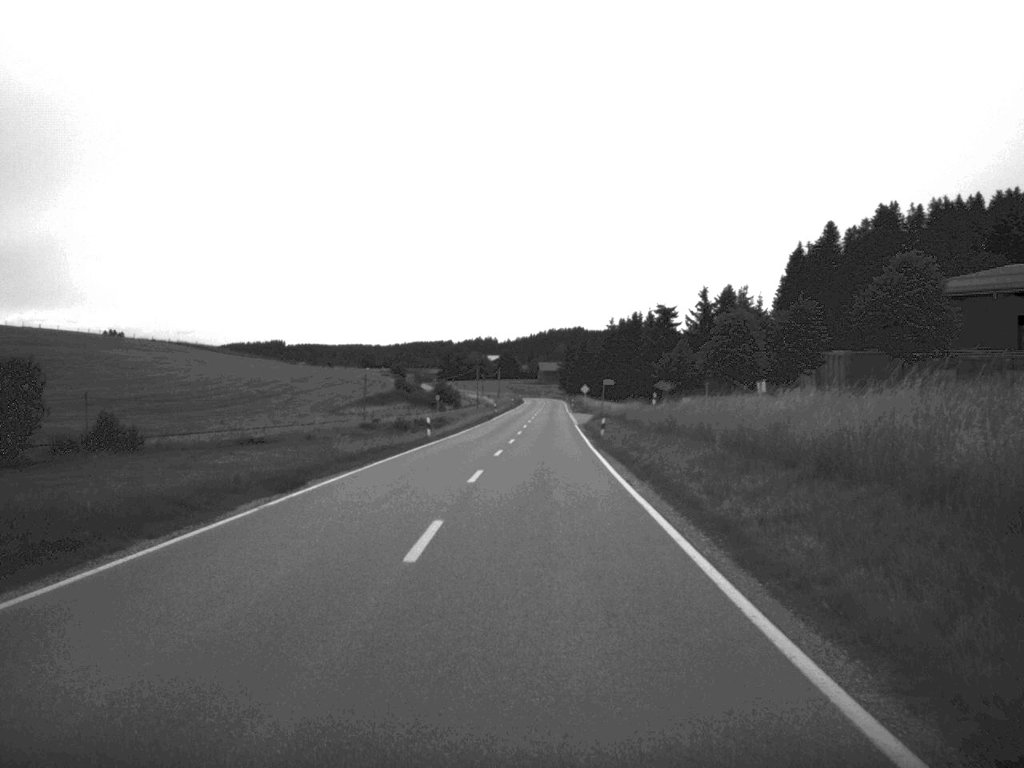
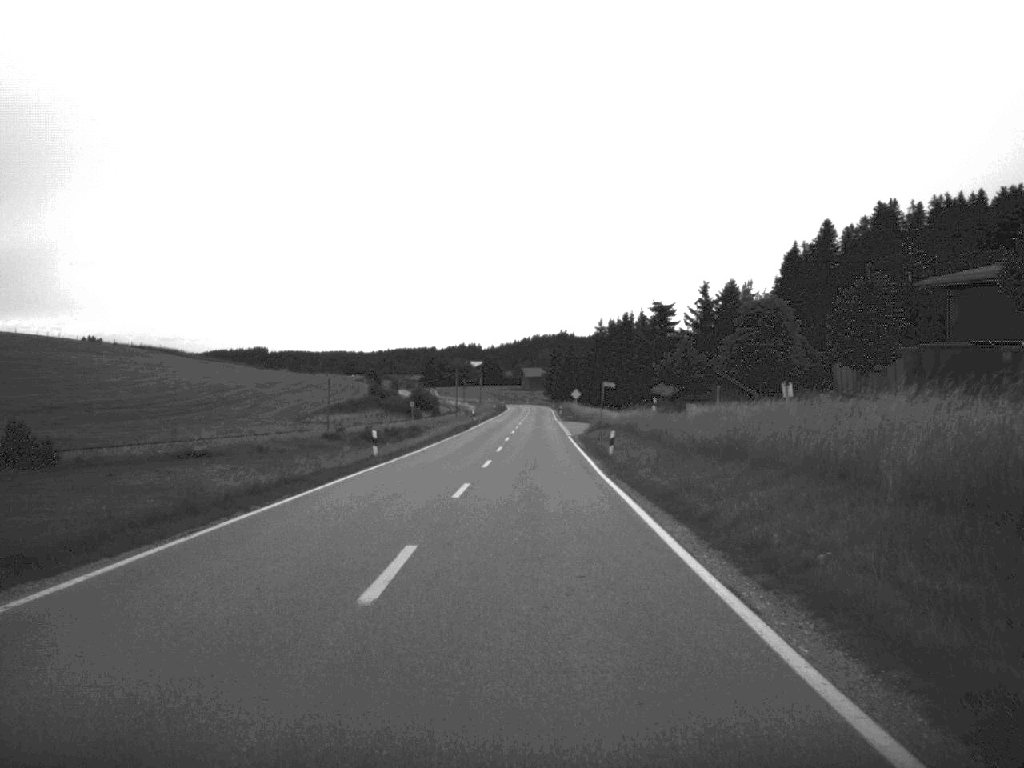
(+0.1, +14.0) m; +1°
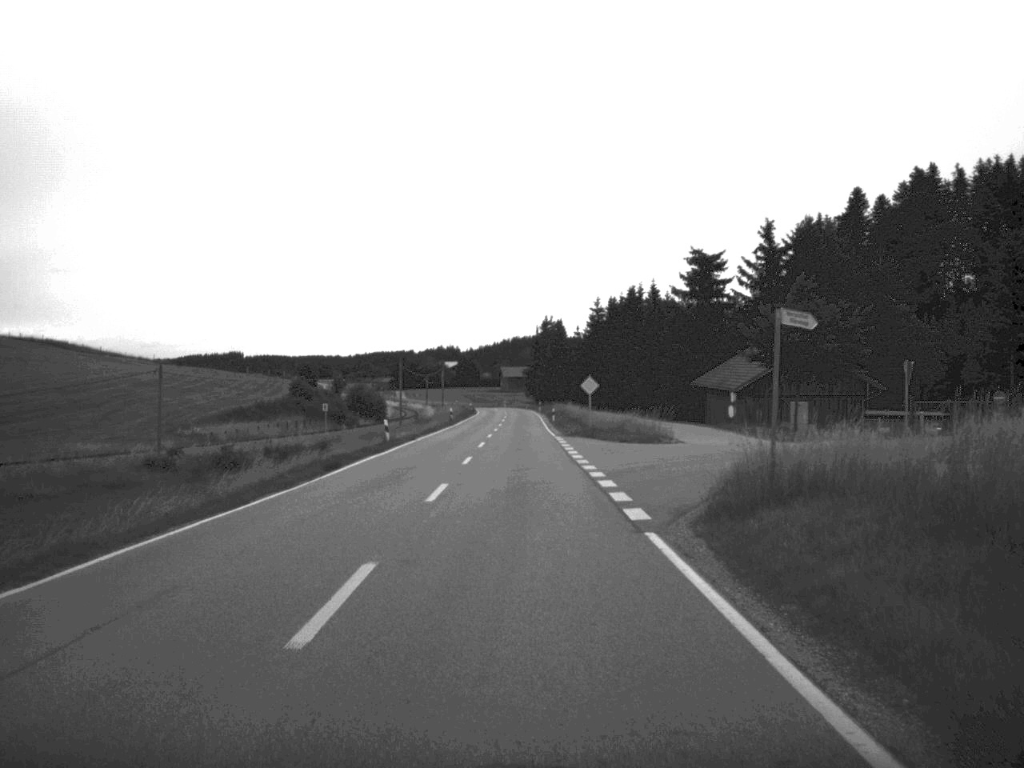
(+0.4, +48.6) m; +1°
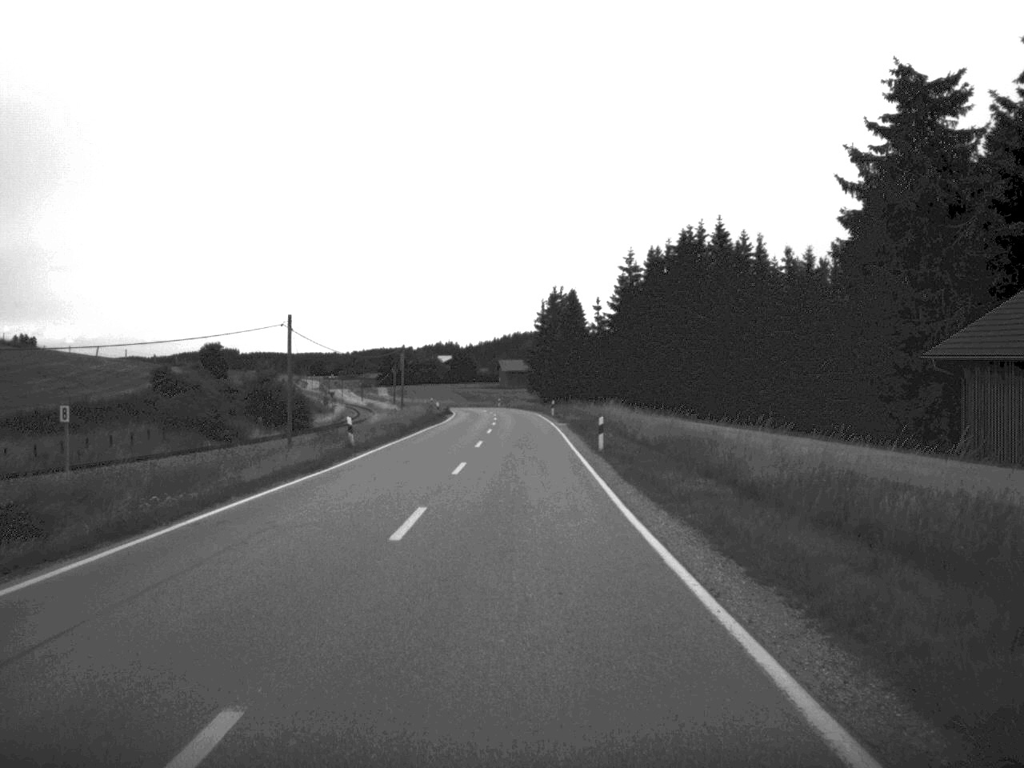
(-0.2, +52.5) m; 0°
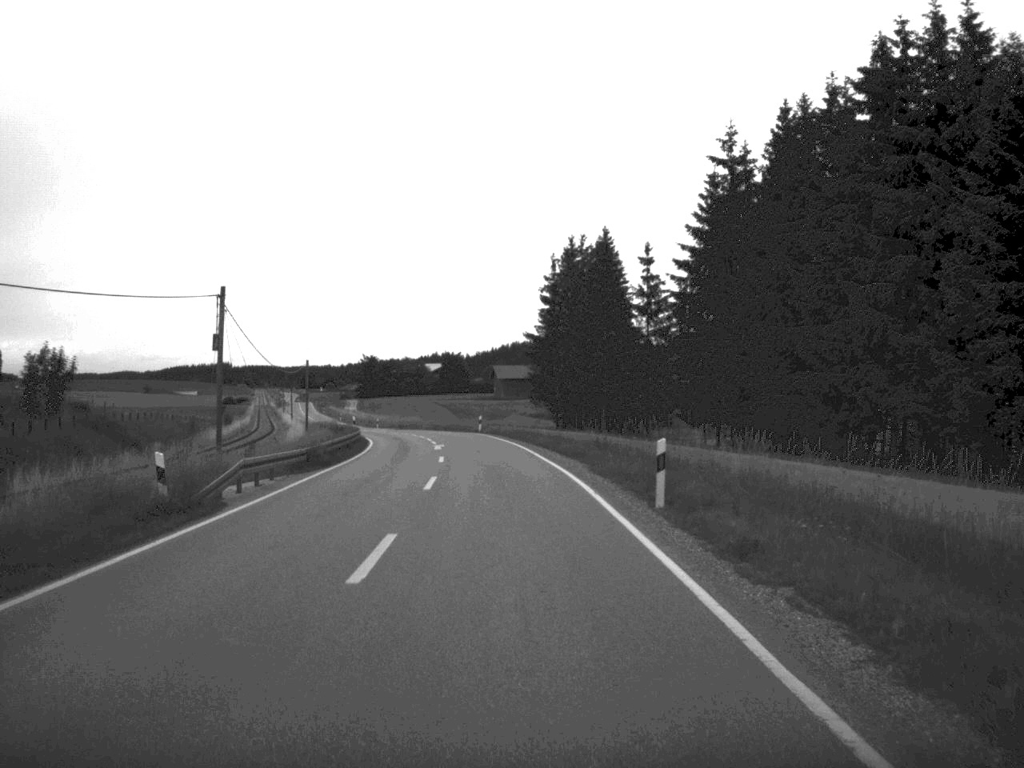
(-0.3, +61.3) m; 0°
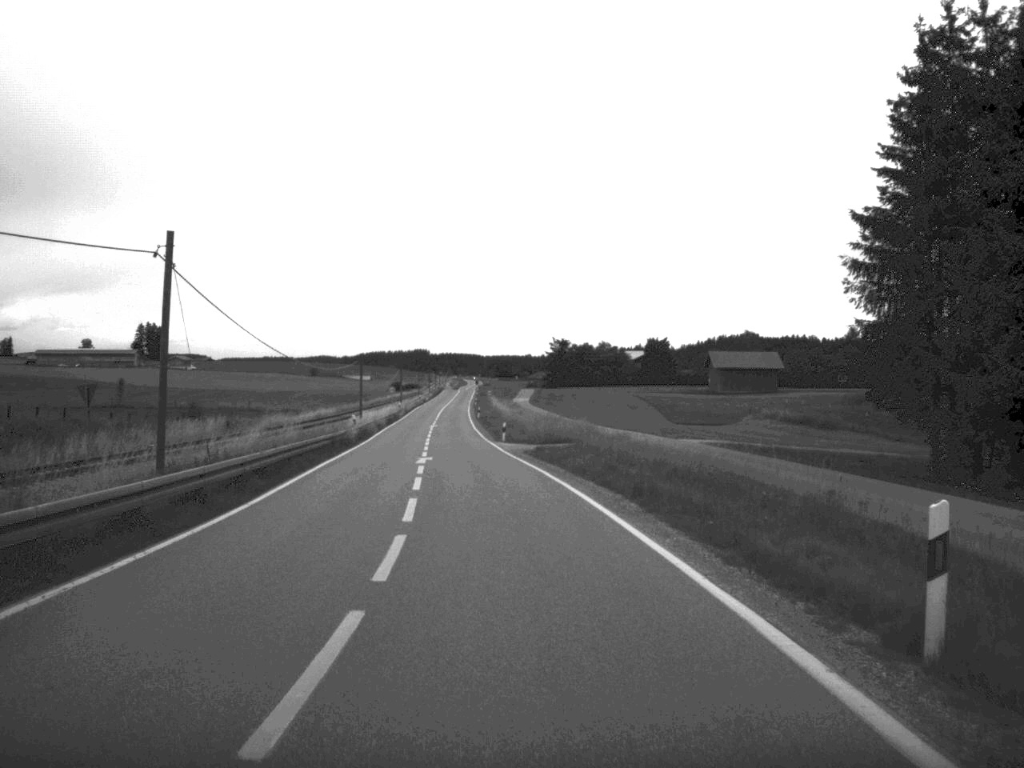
(-3.9, +64.0) m; -9°
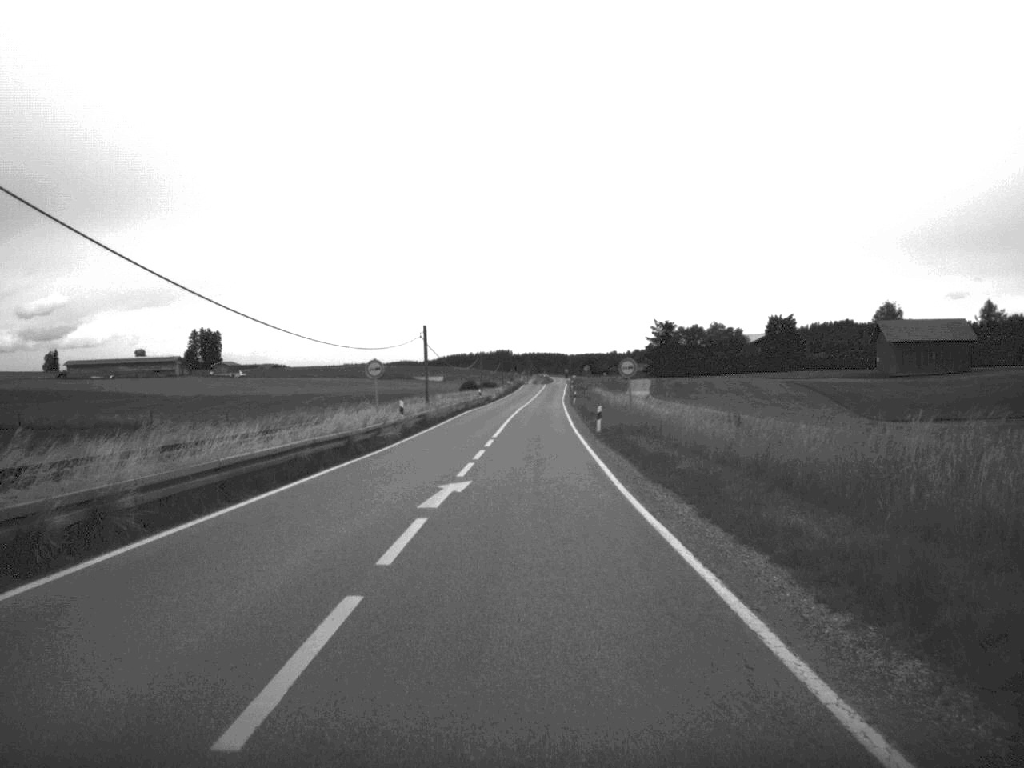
(-3.6, +64.6) m; -4°
